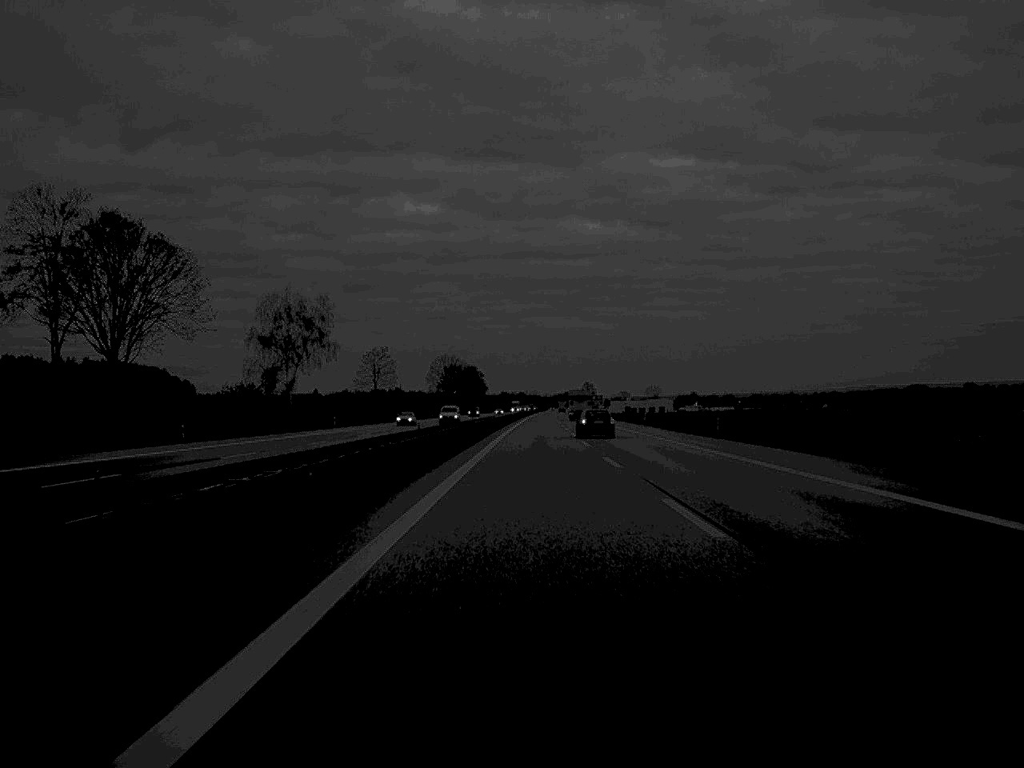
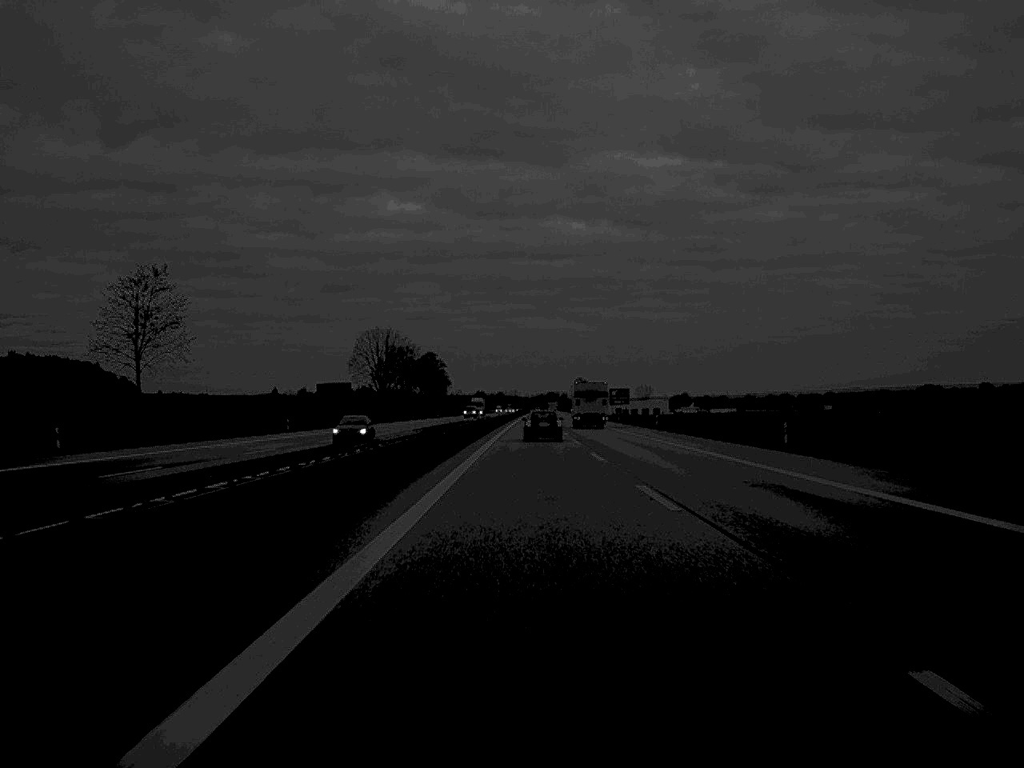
(+0.9, +121.0) m; +1°
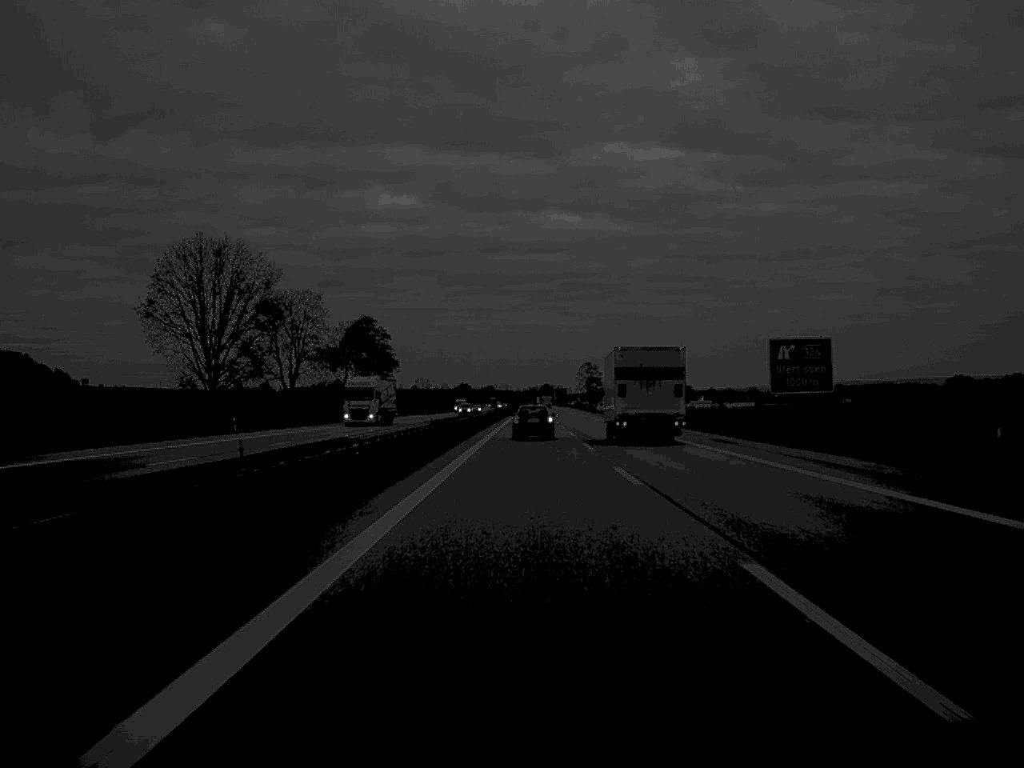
(+0.5, +120.8) m; 0°
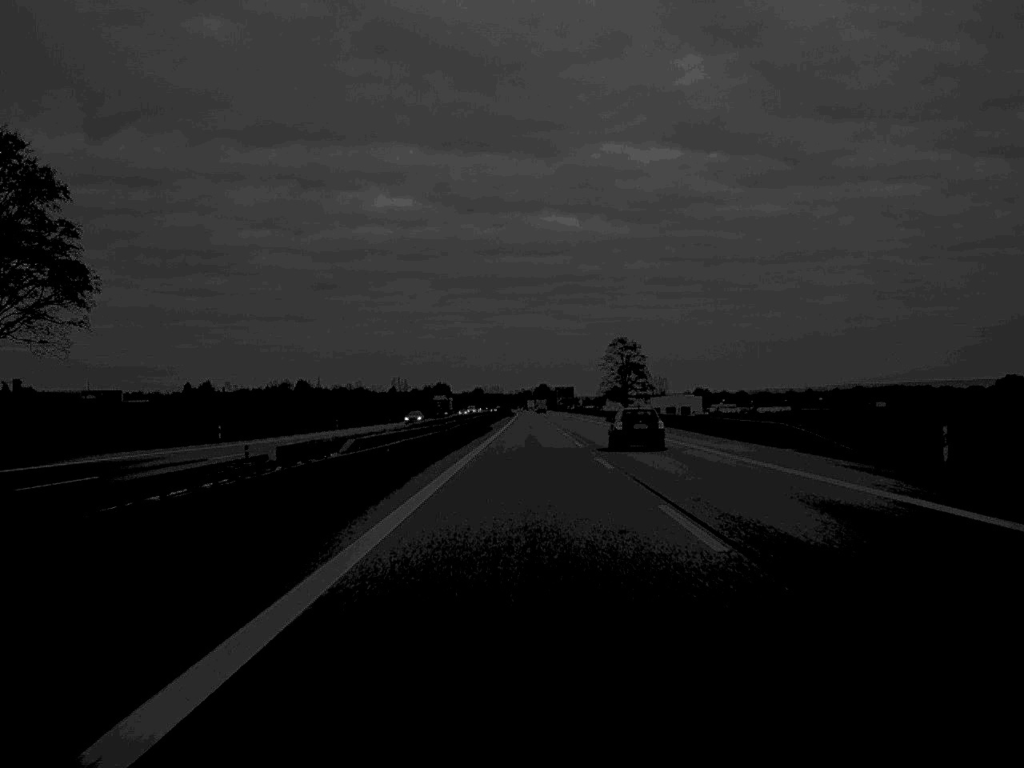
(+0.7, +153.7) m; 0°
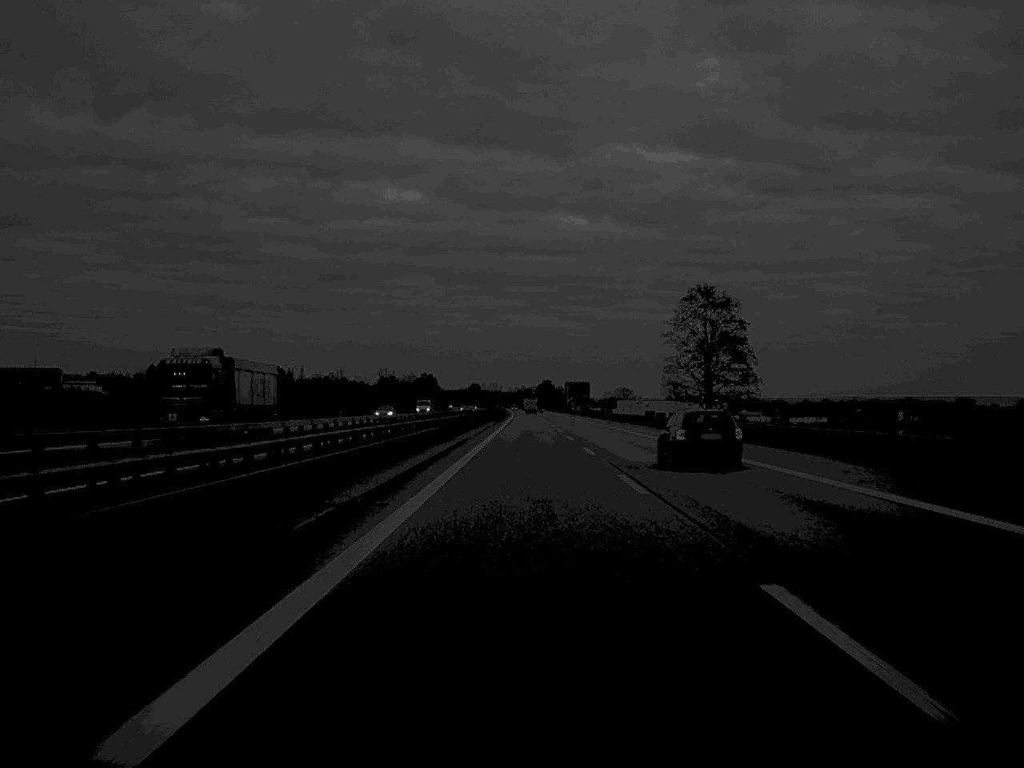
(+0.1, +97.7) m; 0°
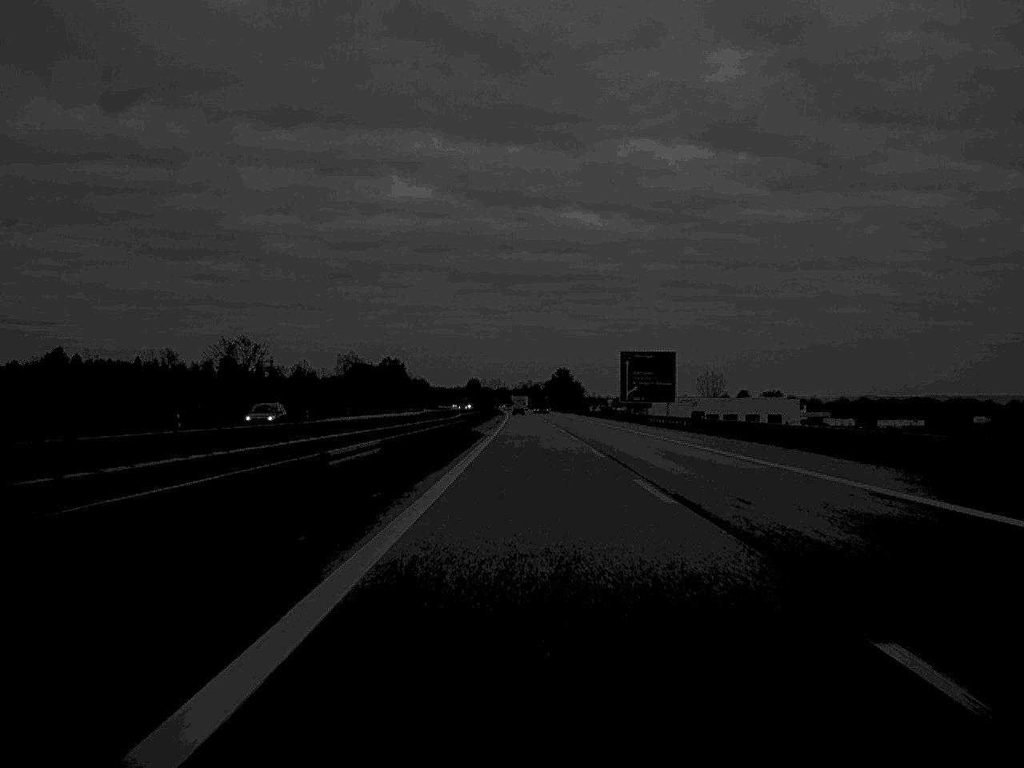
(-0.3, +163.7) m; 0°
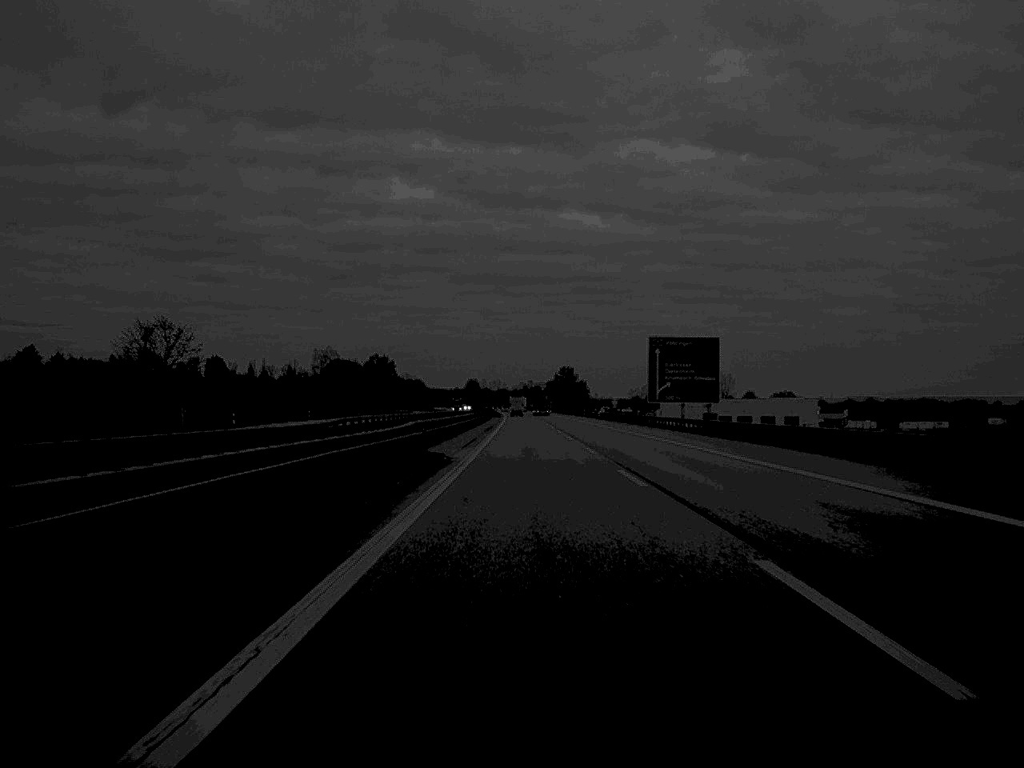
(0.0, +31.5) m; 0°
